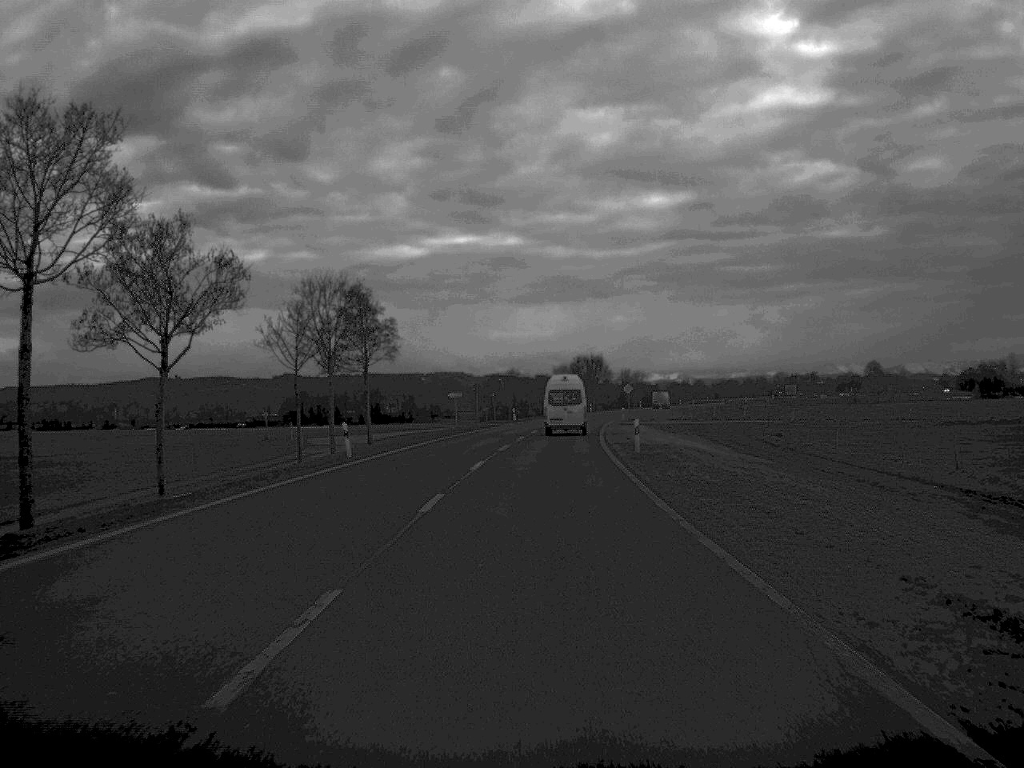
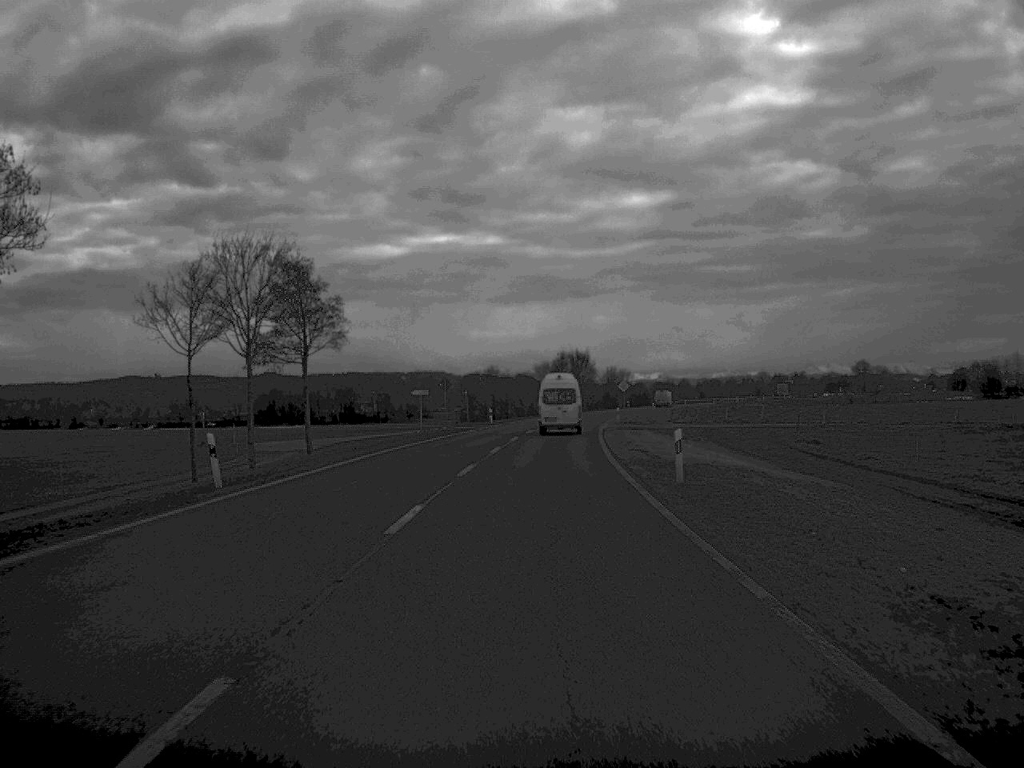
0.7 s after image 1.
(+0.1, +14.8) m; +1°
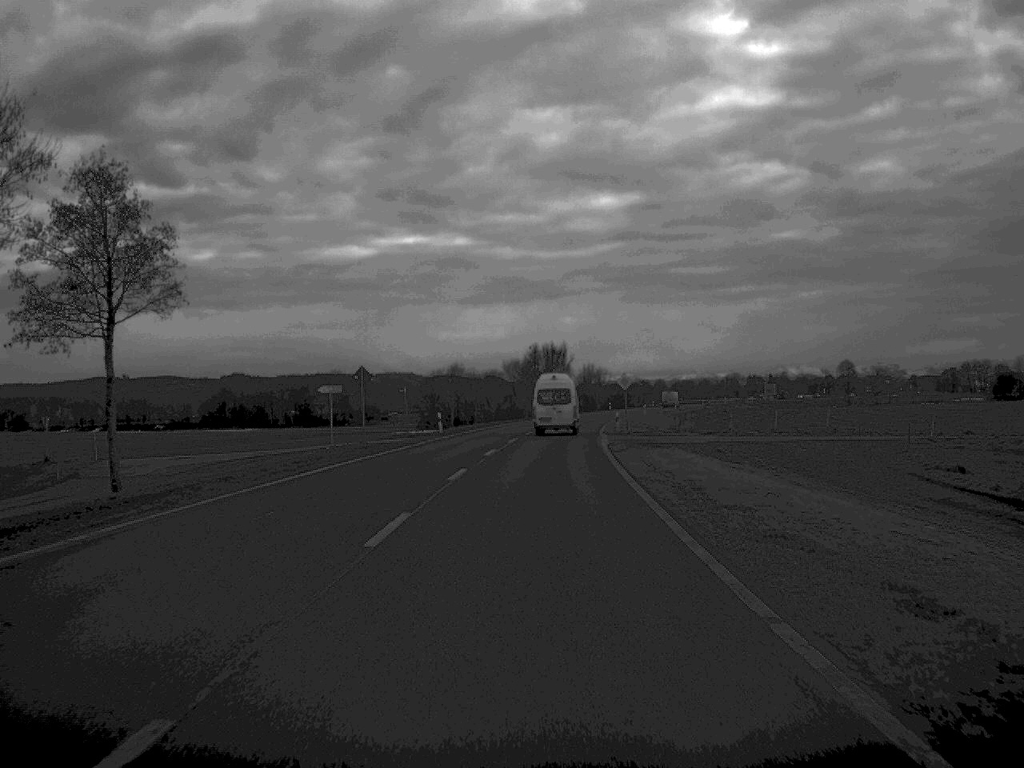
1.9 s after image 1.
(+0.3, +25.2) m; +1°
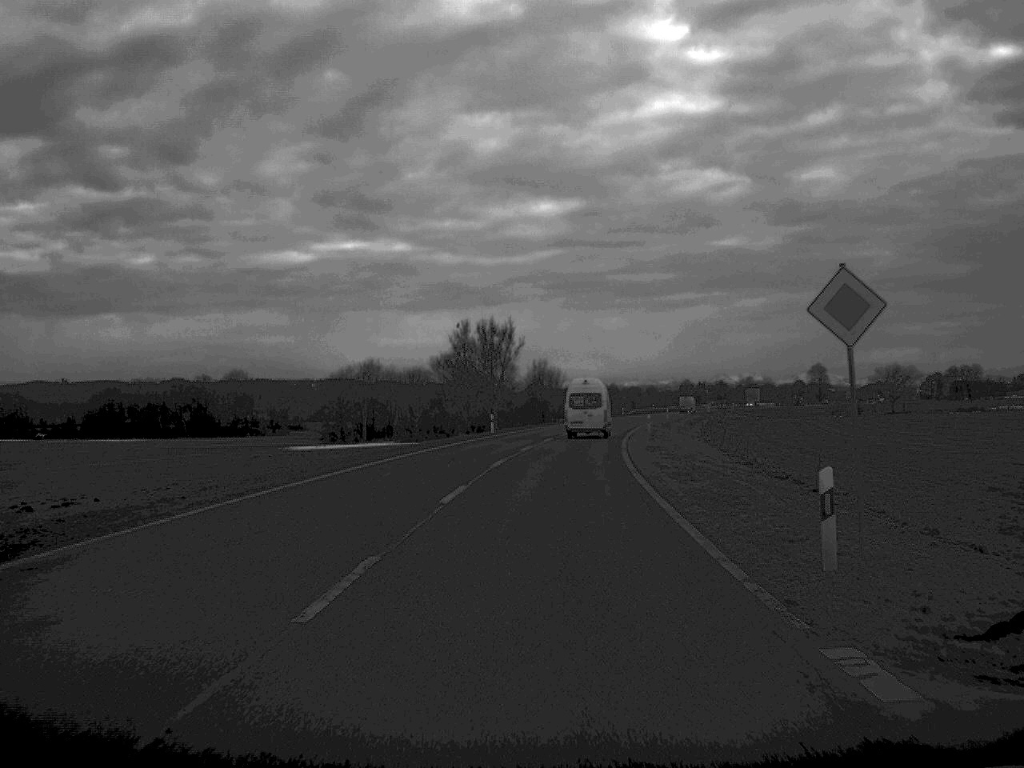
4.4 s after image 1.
(+1.1, +52.2) m; +3°
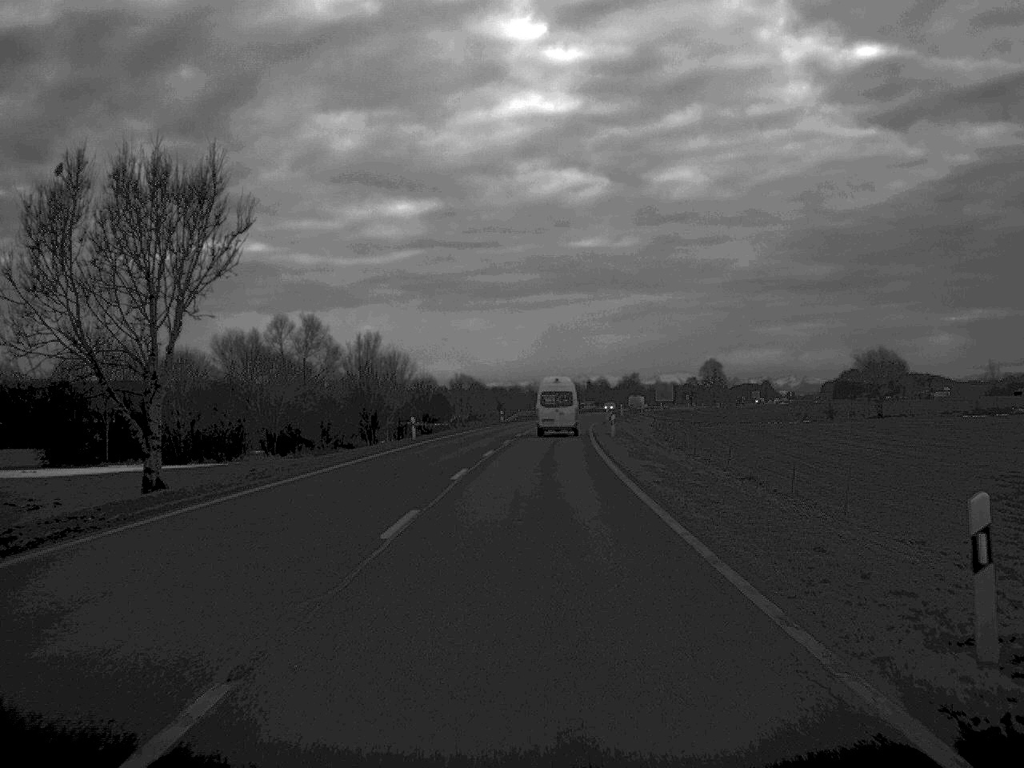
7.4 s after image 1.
(+3.3, +65.6) m; +6°
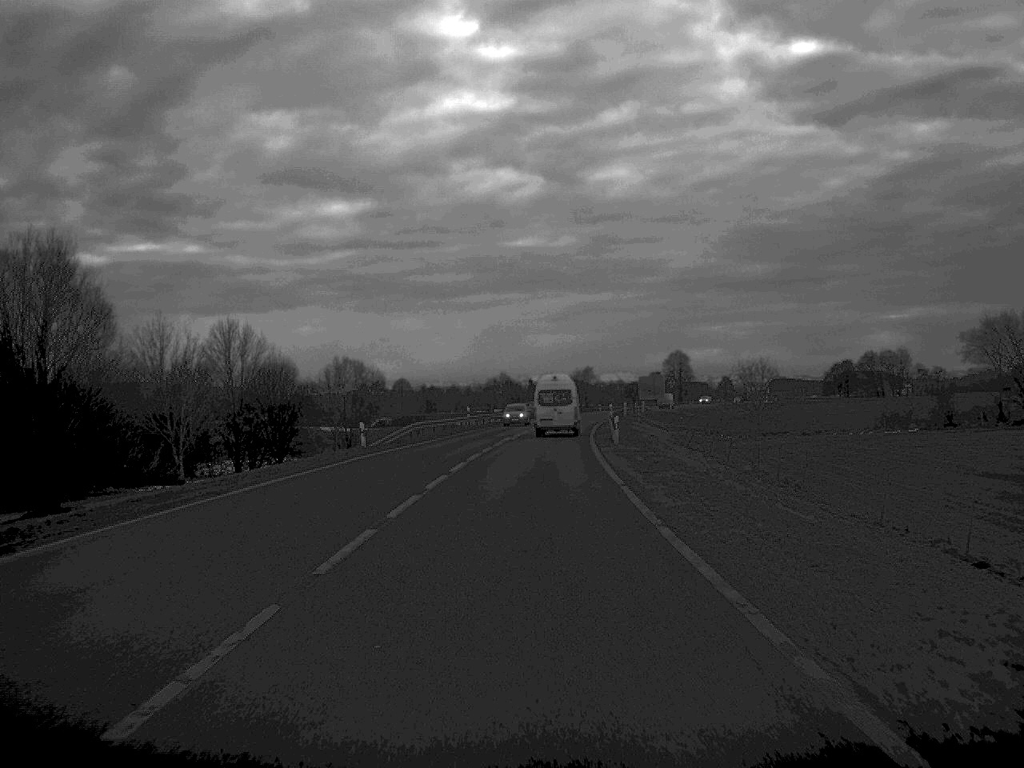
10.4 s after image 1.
(+1.4, +63.5) m; +3°
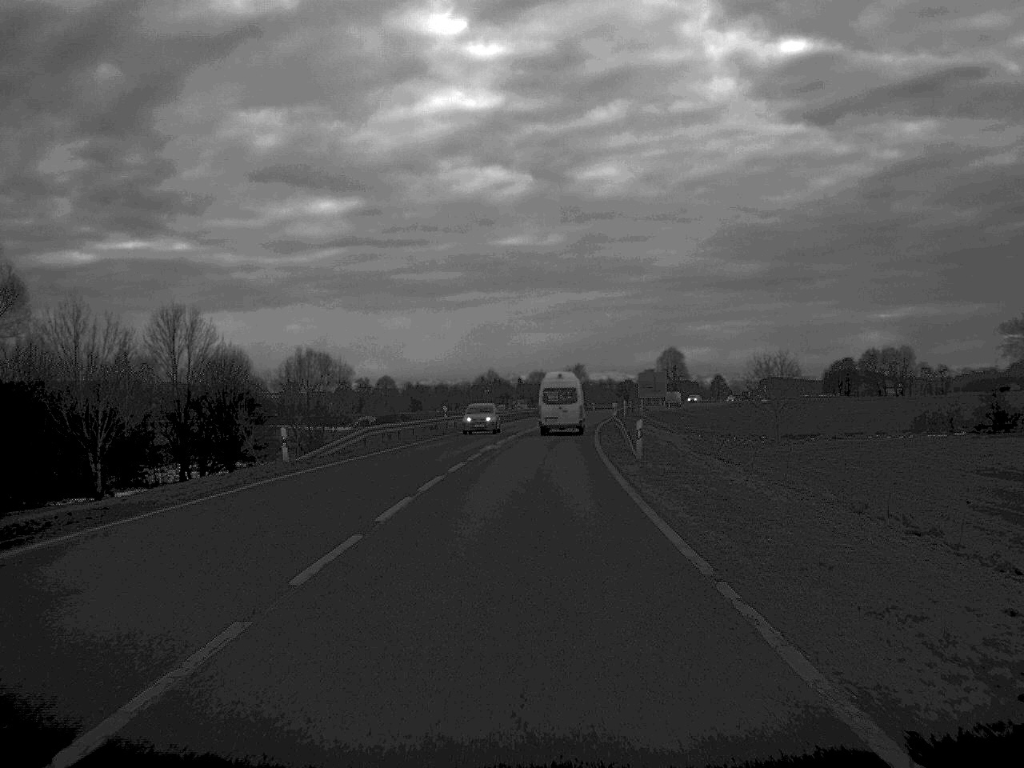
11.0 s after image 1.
(+0.1, +12.8) m; 0°
